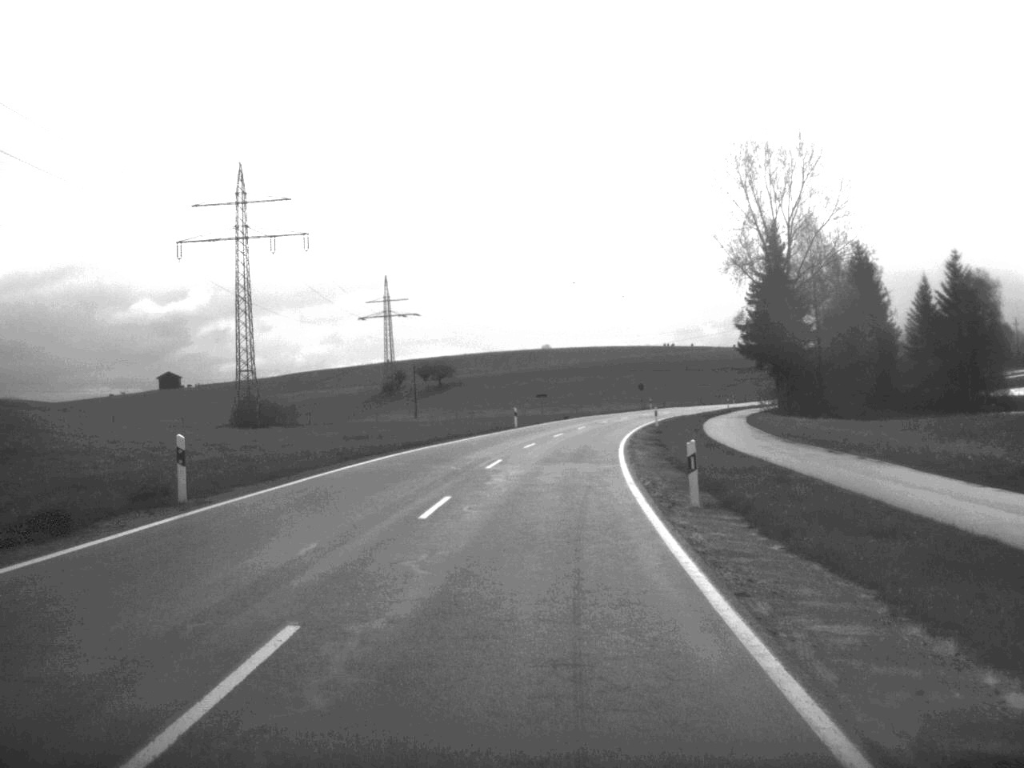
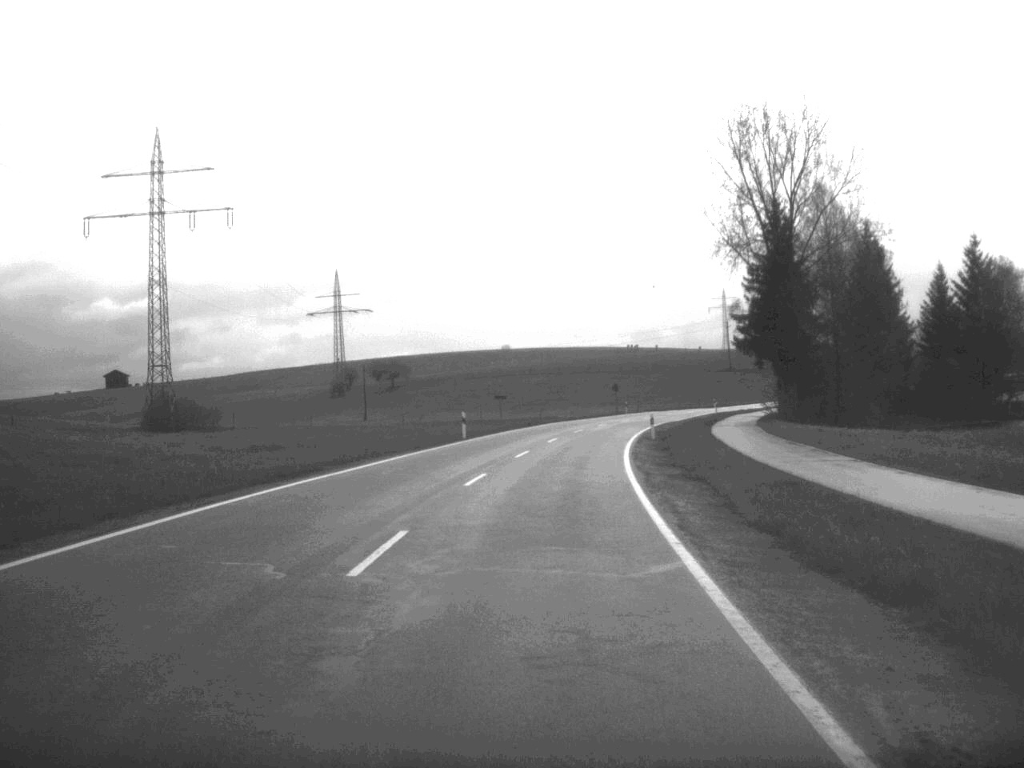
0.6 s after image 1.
(+0.3, +17.3) m; +2°
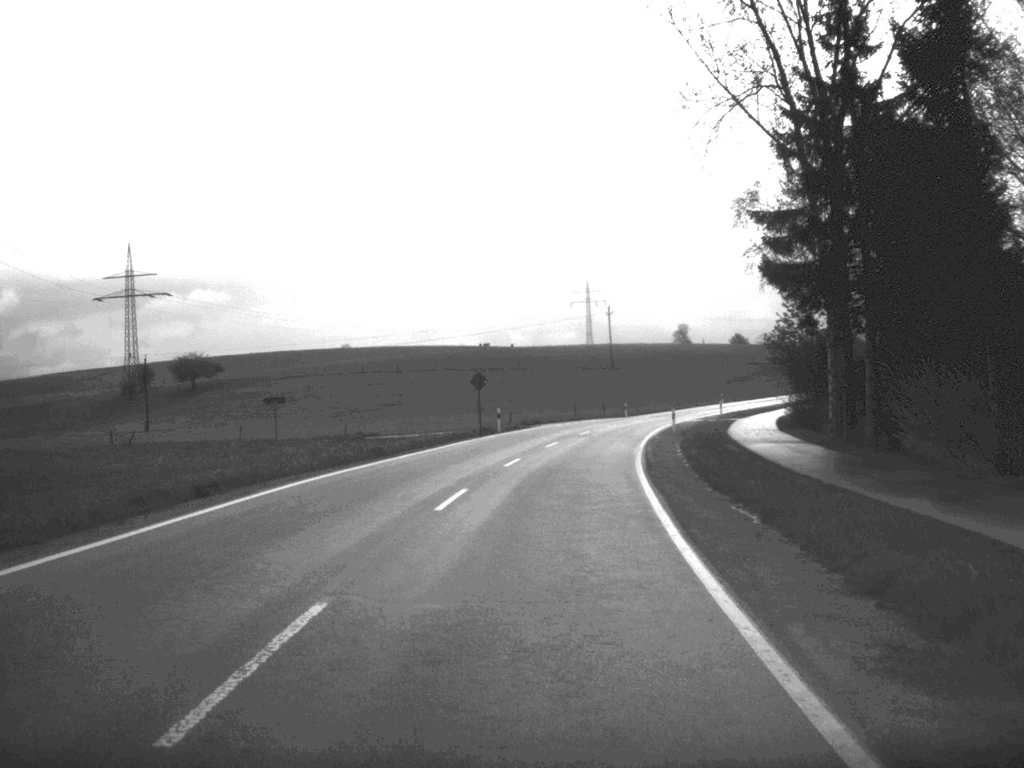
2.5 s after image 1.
(+3.0, +52.5) m; +7°
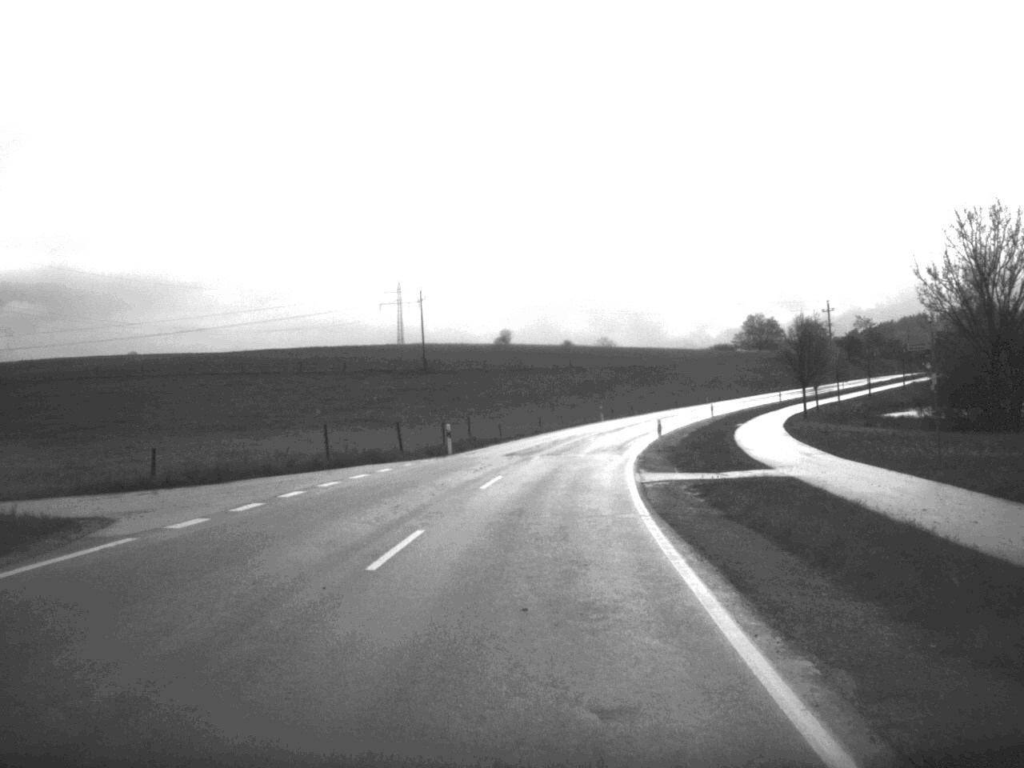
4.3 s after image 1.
(+3.7, +52.2) m; +8°
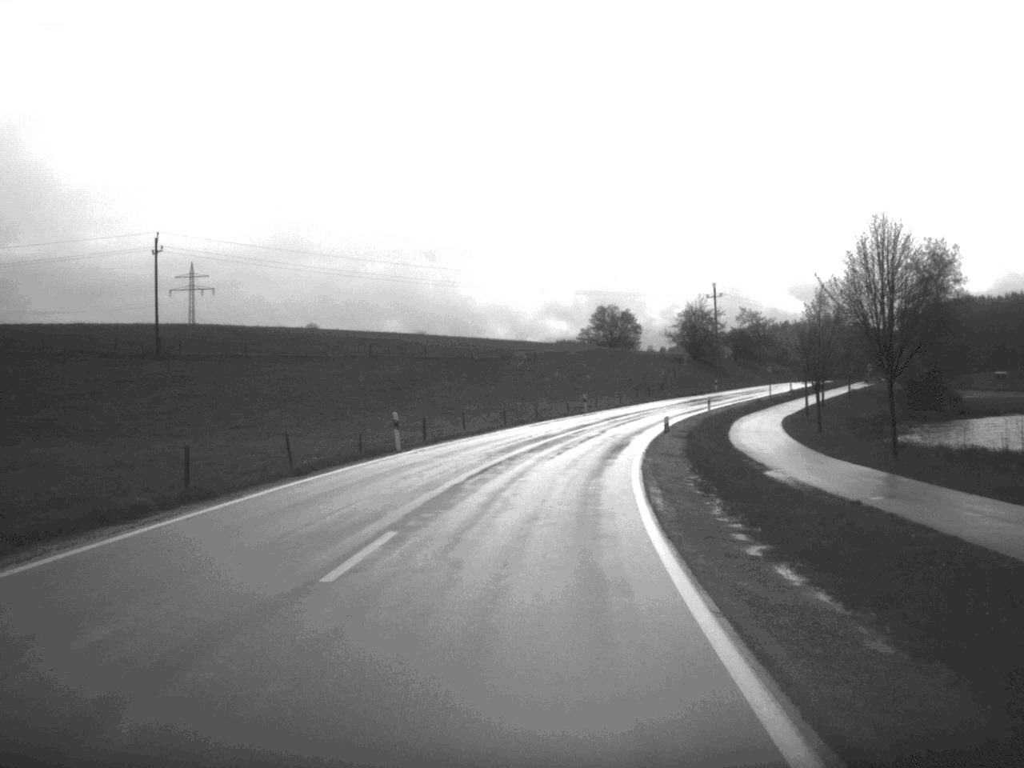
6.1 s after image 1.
(+3.5, +49.3) m; +8°
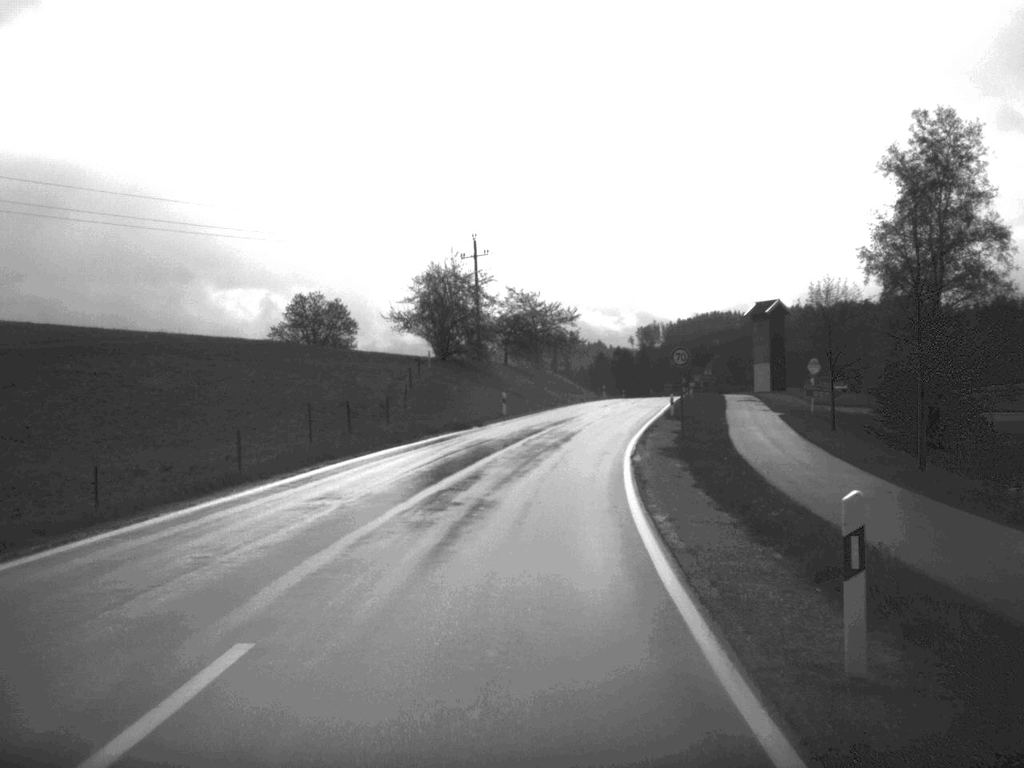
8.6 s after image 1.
(+6.9, +65.6) m; +12°
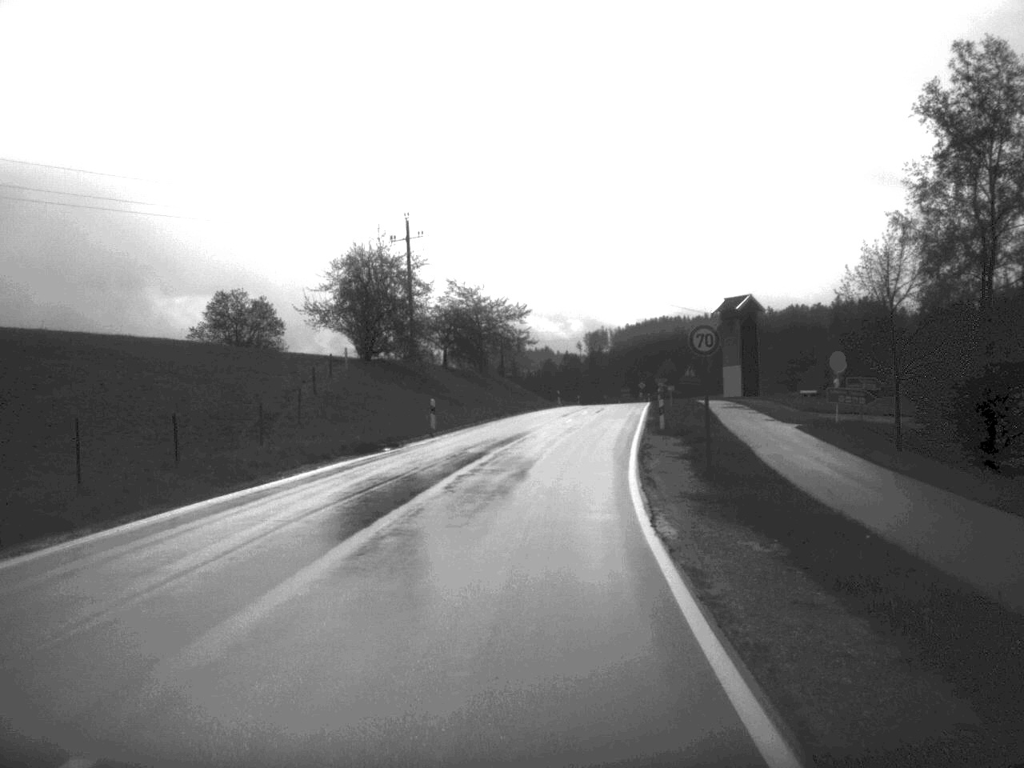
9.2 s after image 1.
(+0.3, +14.4) m; +2°
